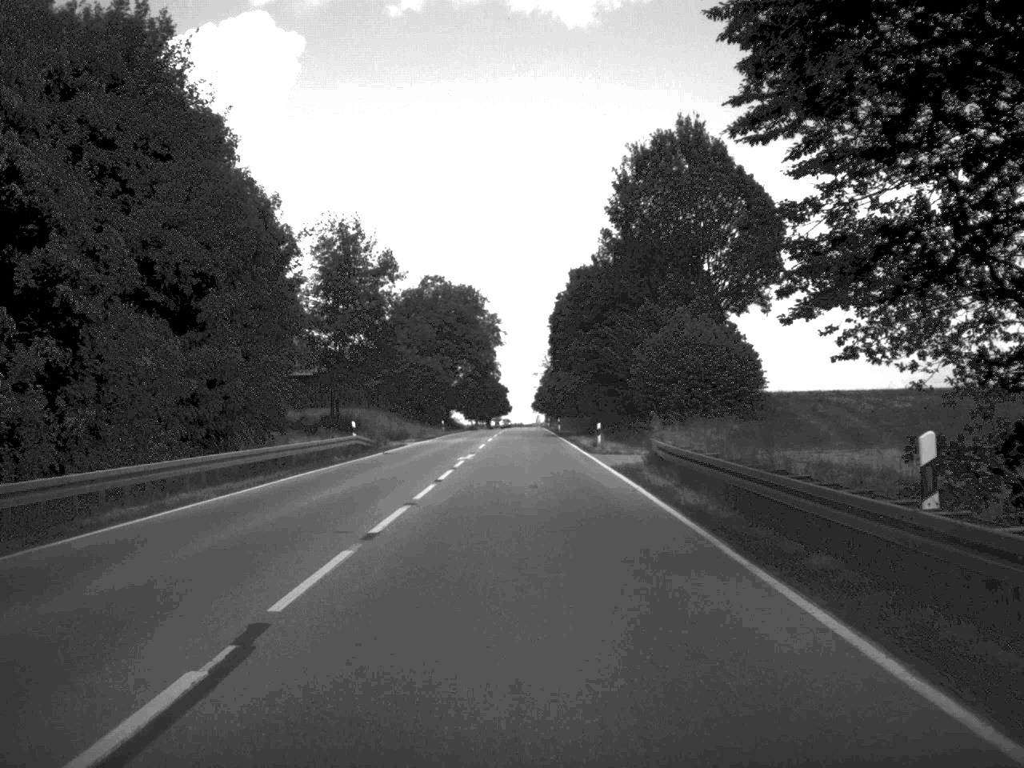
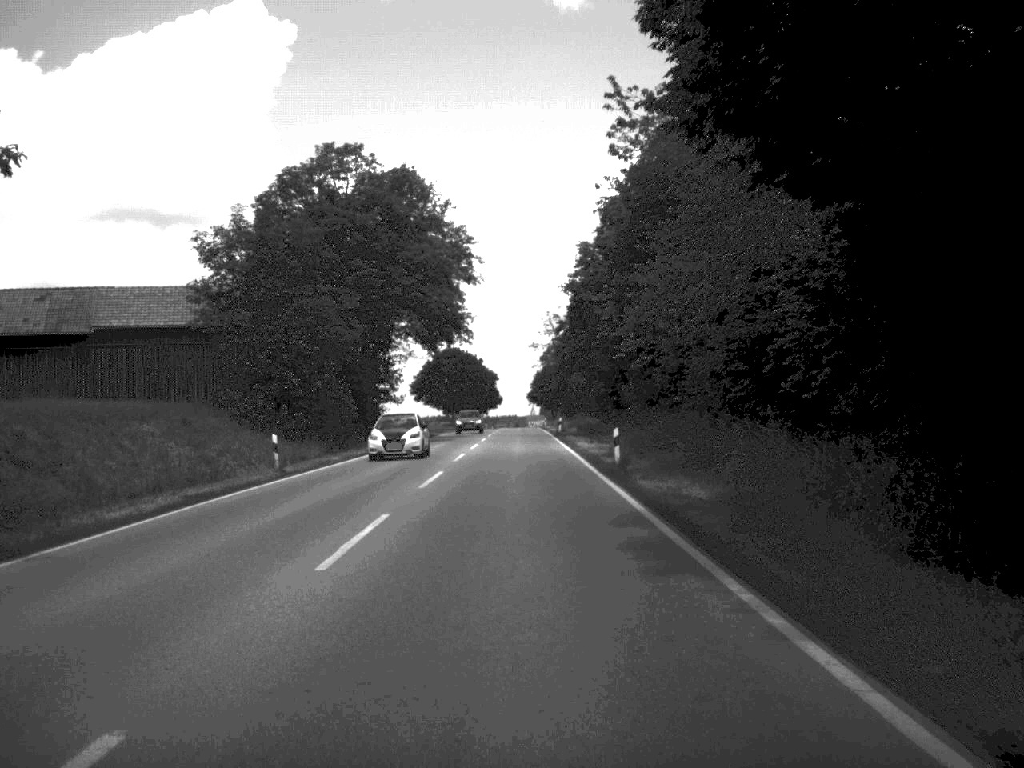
(-0.1, +63.1) m; 0°
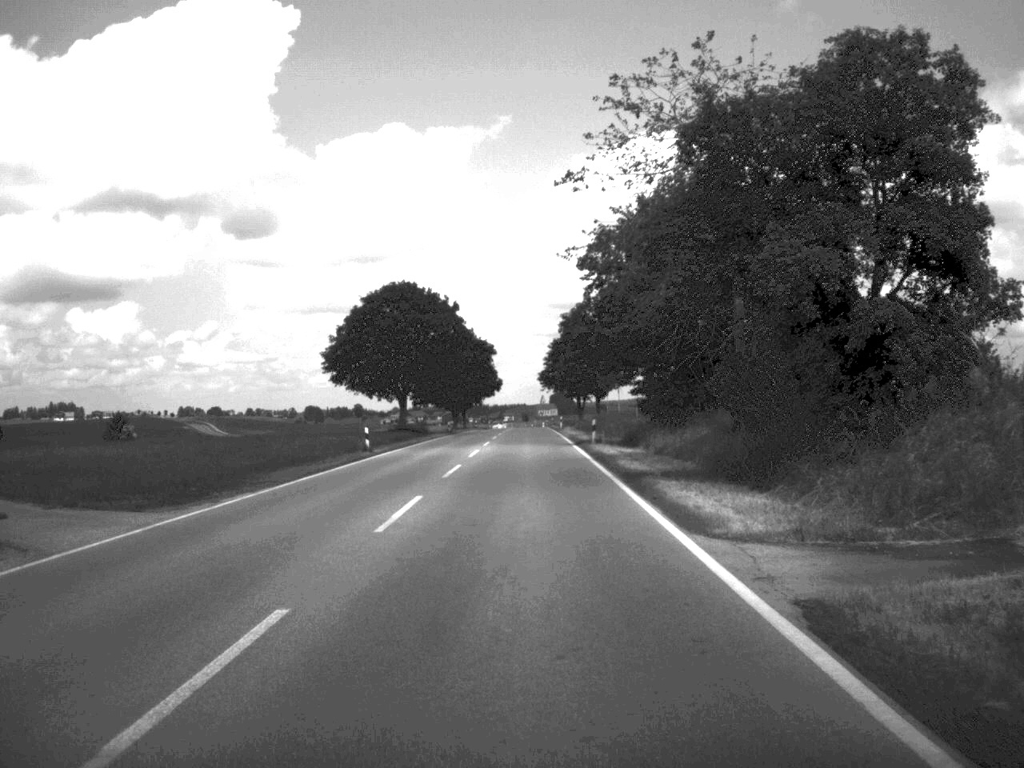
(-0.5, +80.9) m; -1°
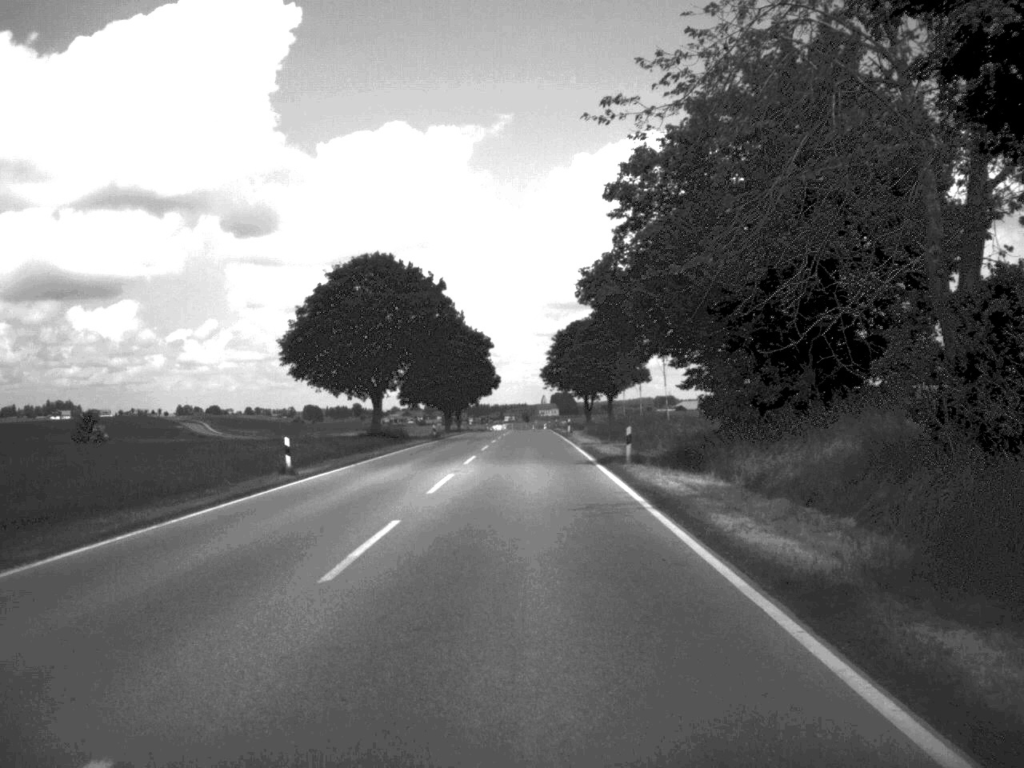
(0.0, +16.6) m; 0°
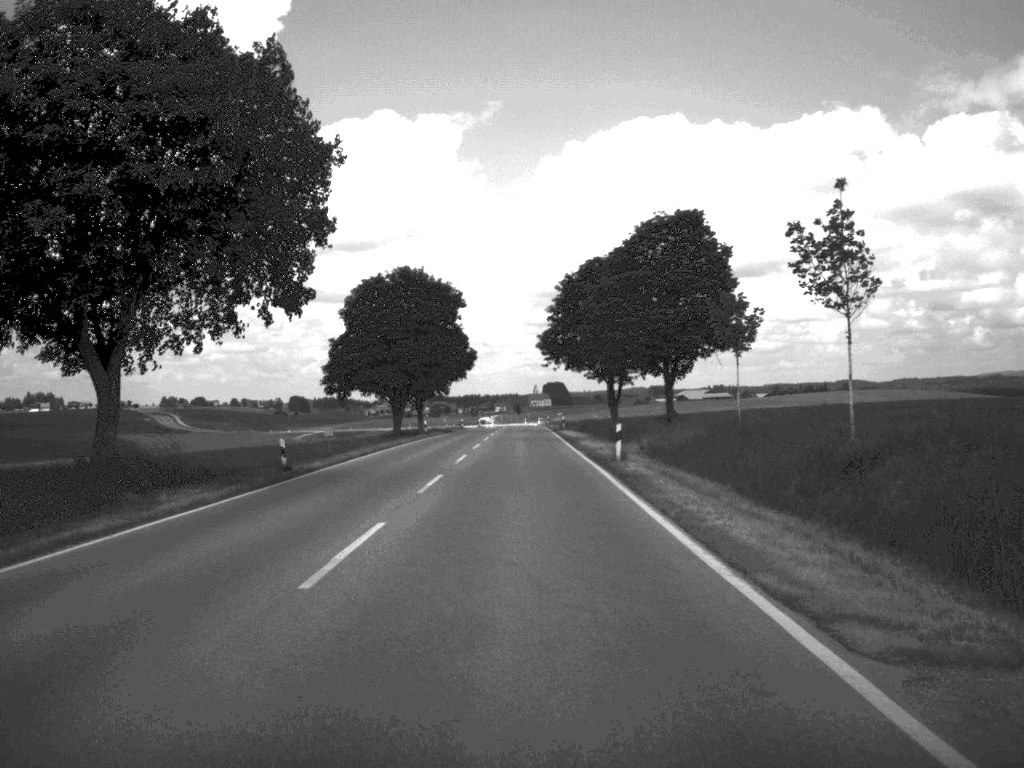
(+0.1, +49.1) m; 0°
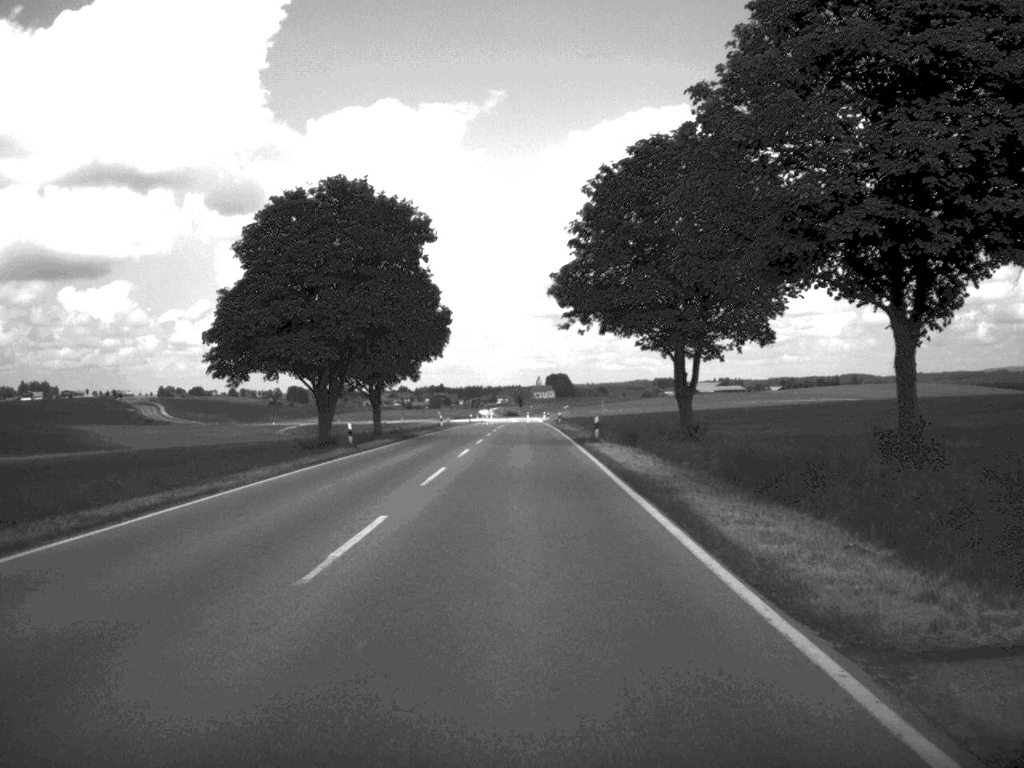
(-0.1, +35.9) m; 0°
